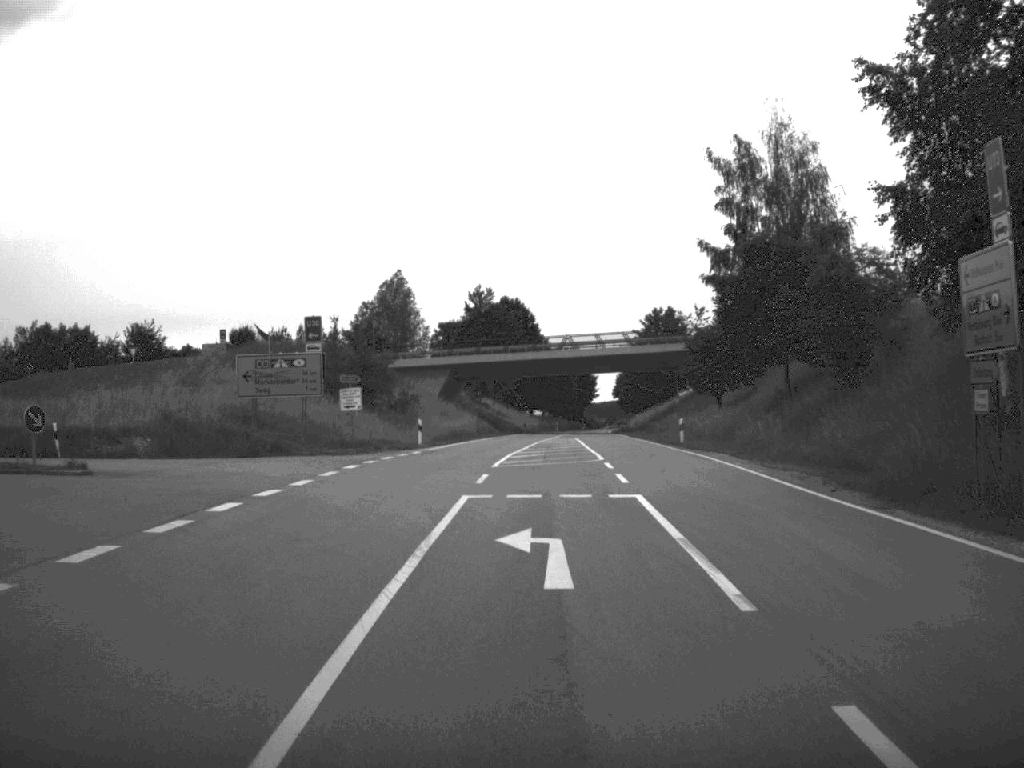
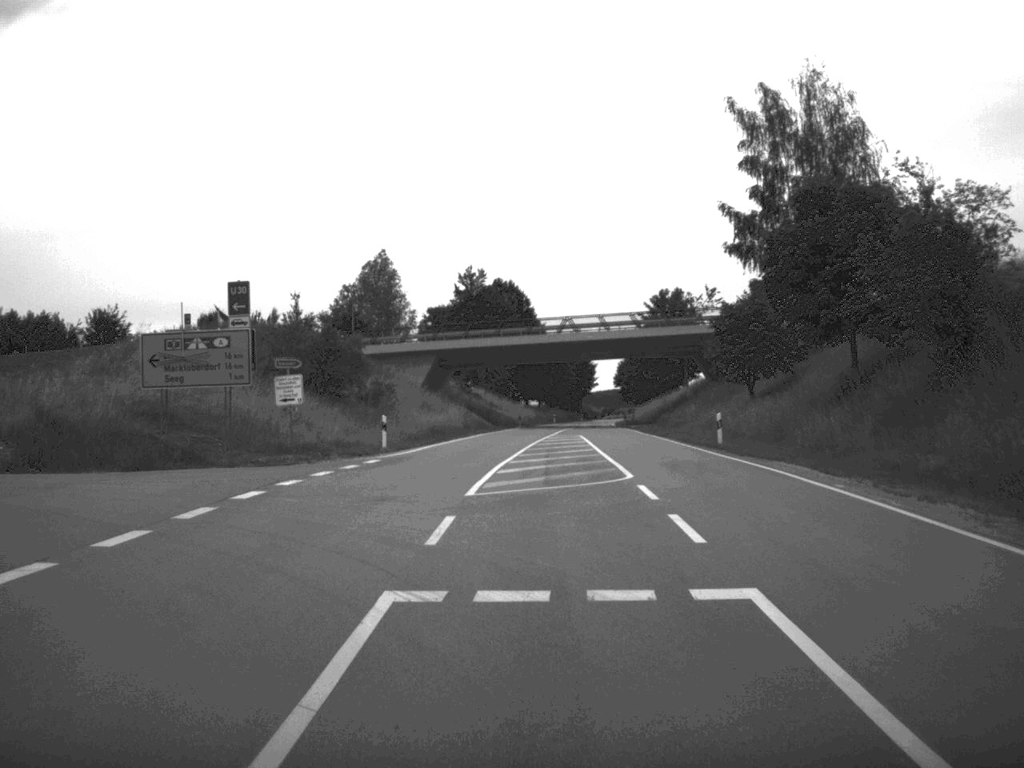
(0.0, +10.8) m; 0°
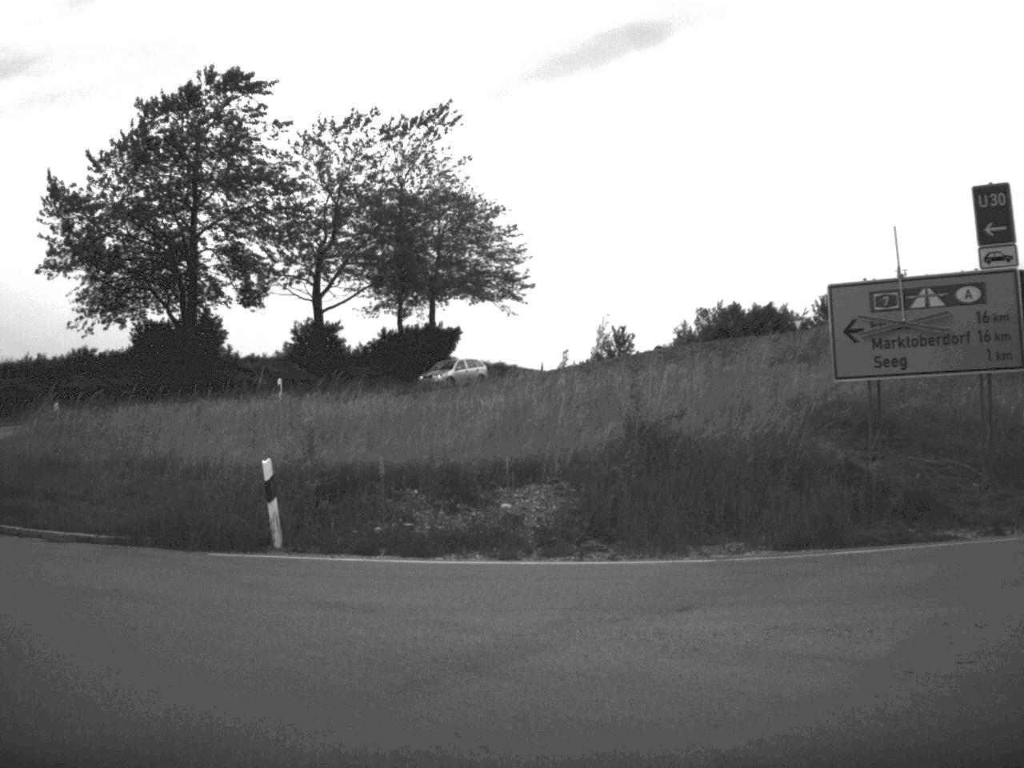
(-2.7, +14.7) m; -34°
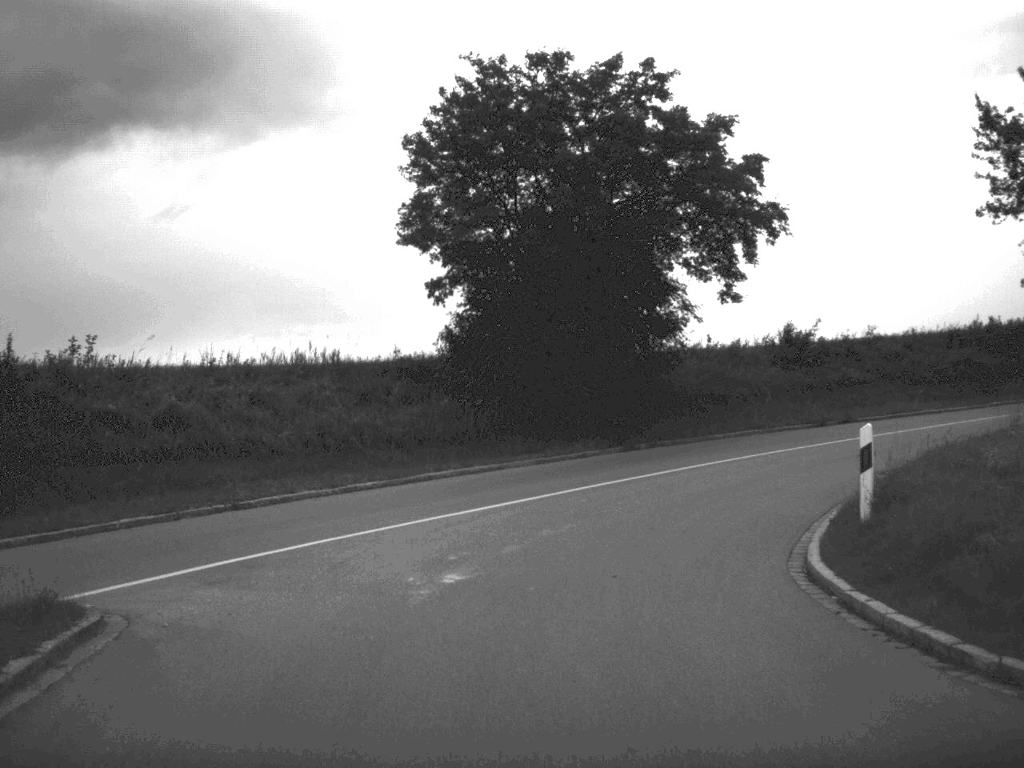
(-4.2, +9.7) m; -41°
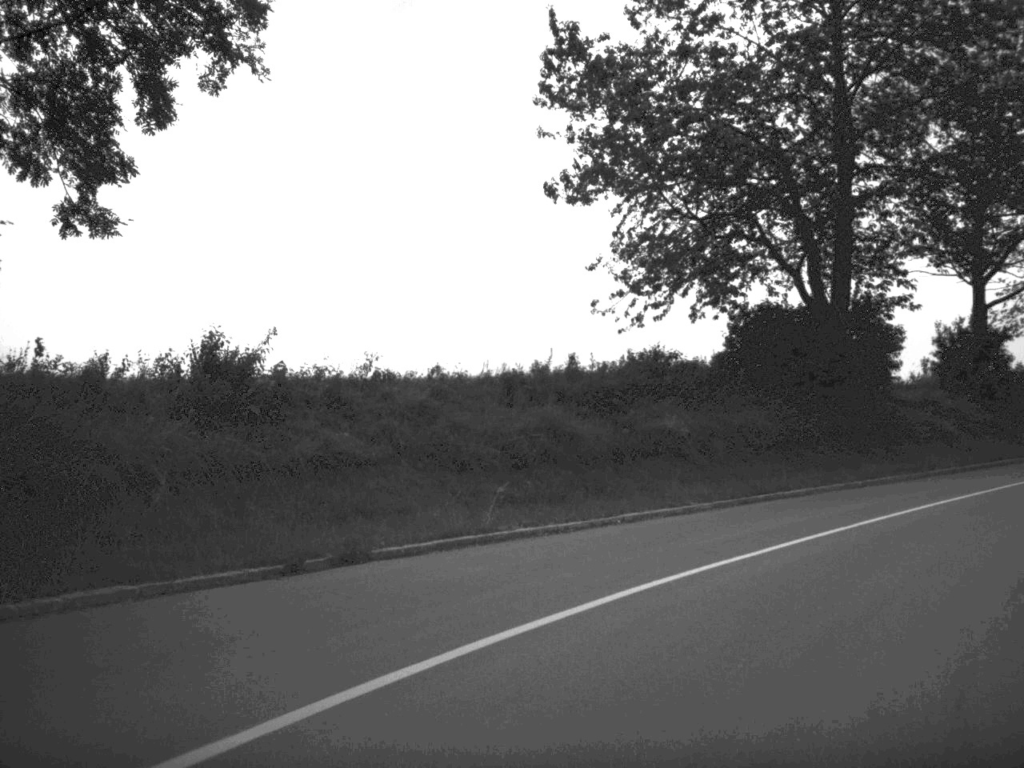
(+2.6, +17.7) m; +28°
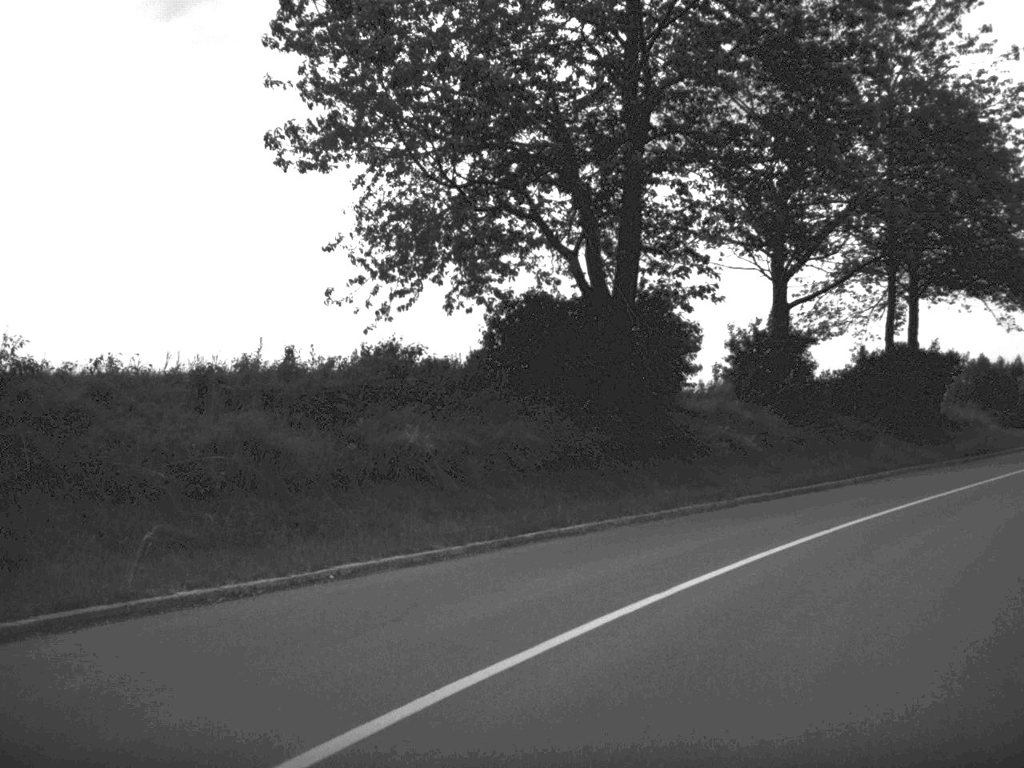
(+0.5, +4.8) m; +11°
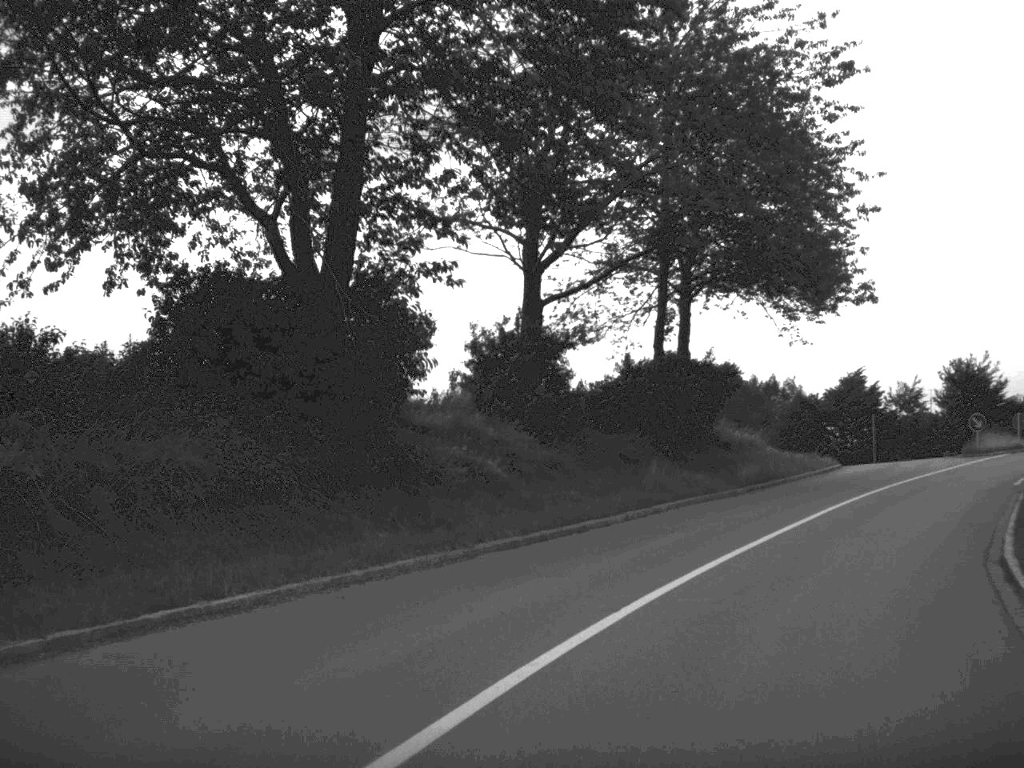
(+0.5, +5.3) m; +12°
